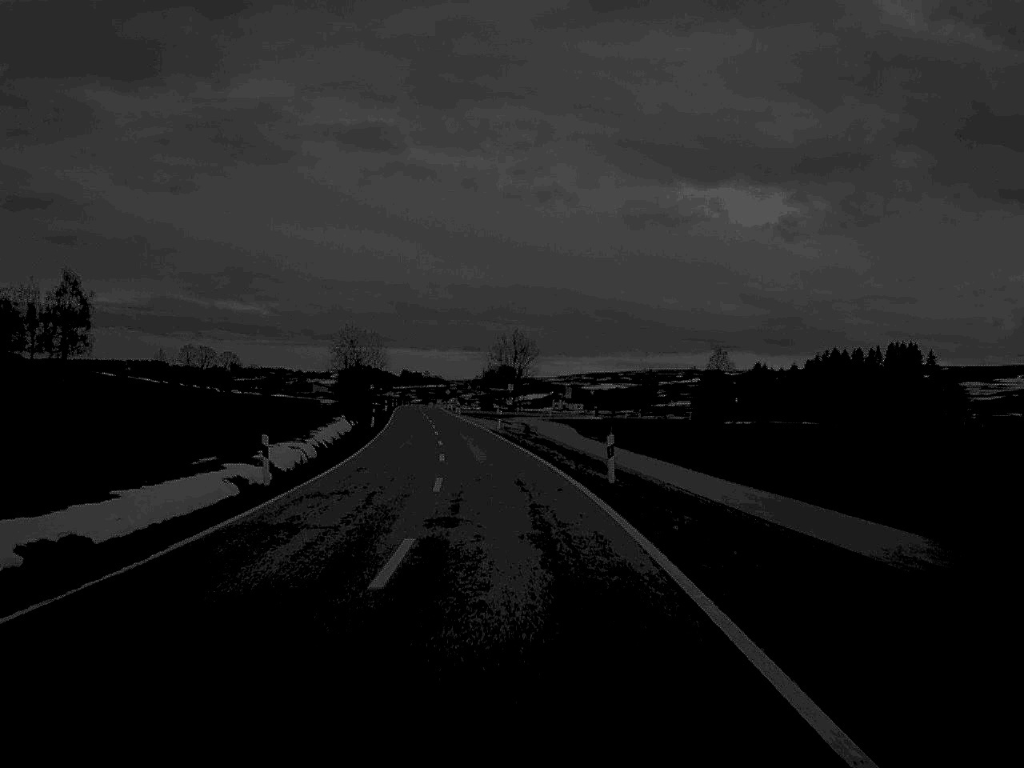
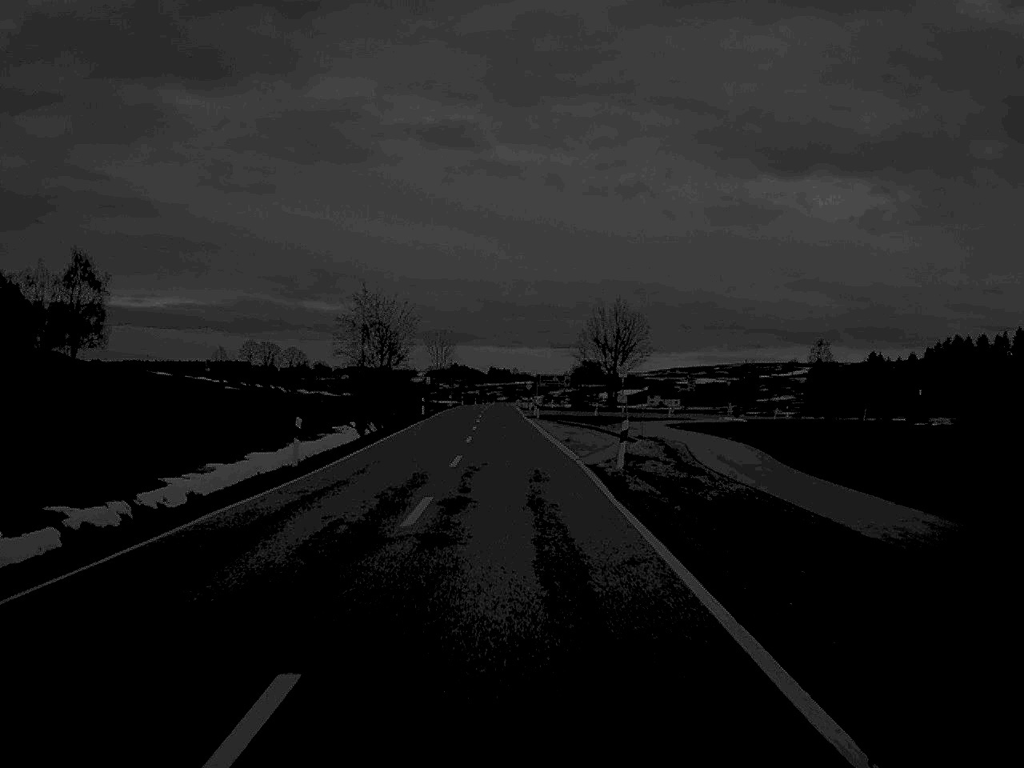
(-1.5, +43.2) m; -4°
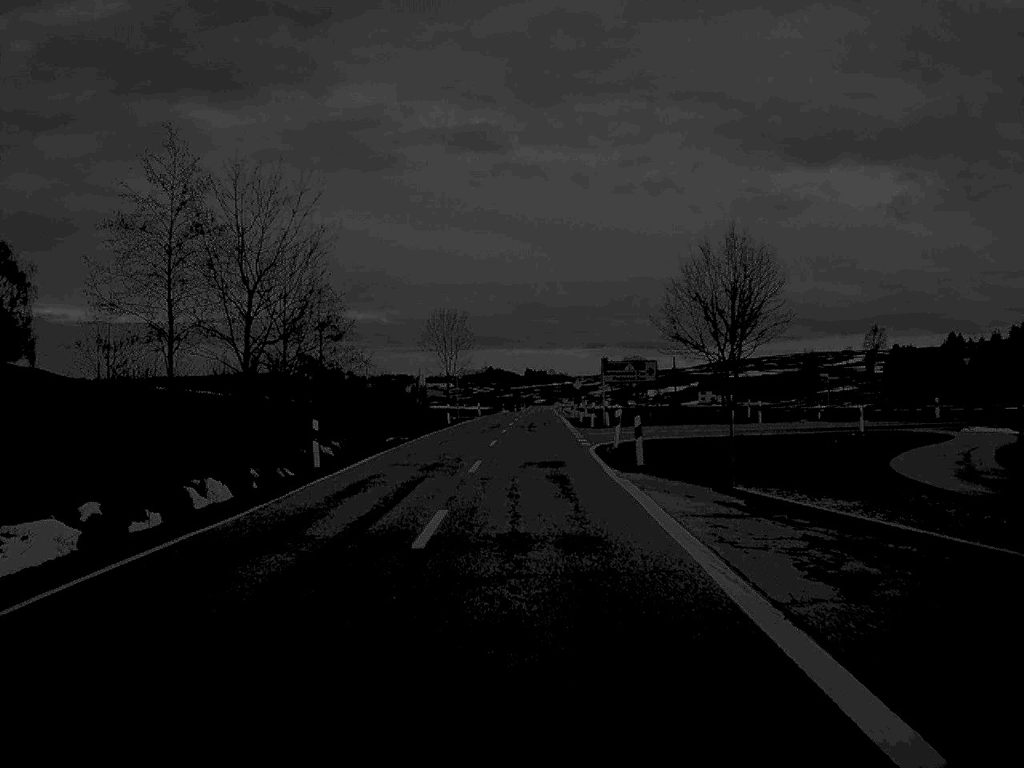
(-0.8, +49.6) m; -1°
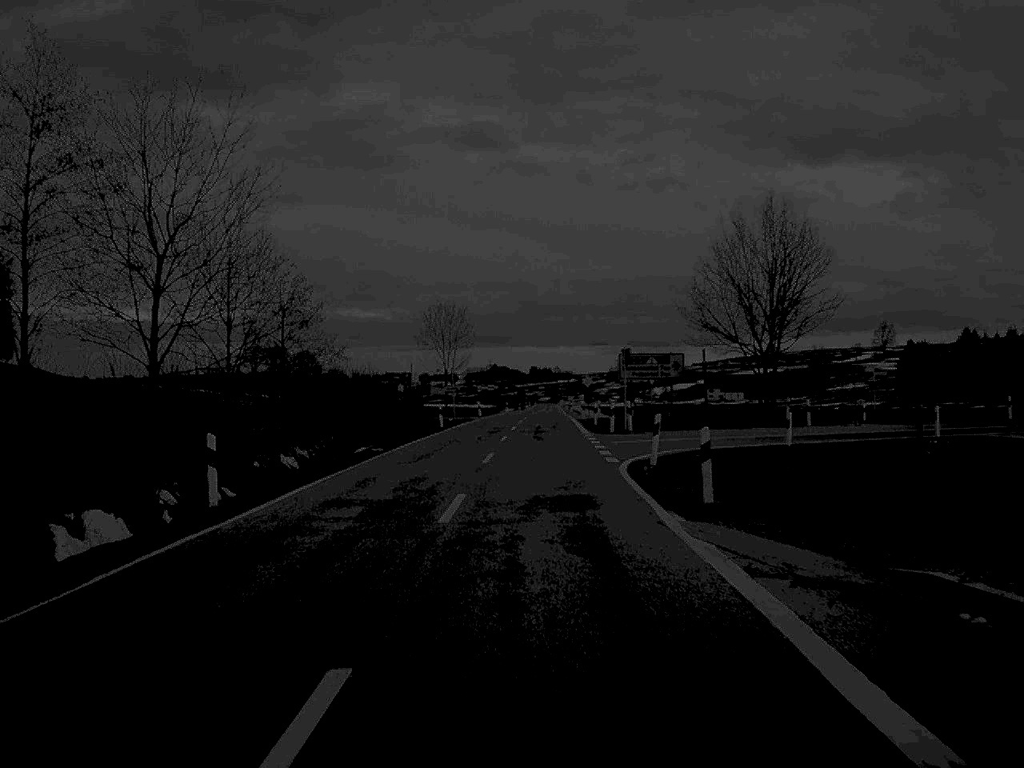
(0.0, +9.5) m; 0°
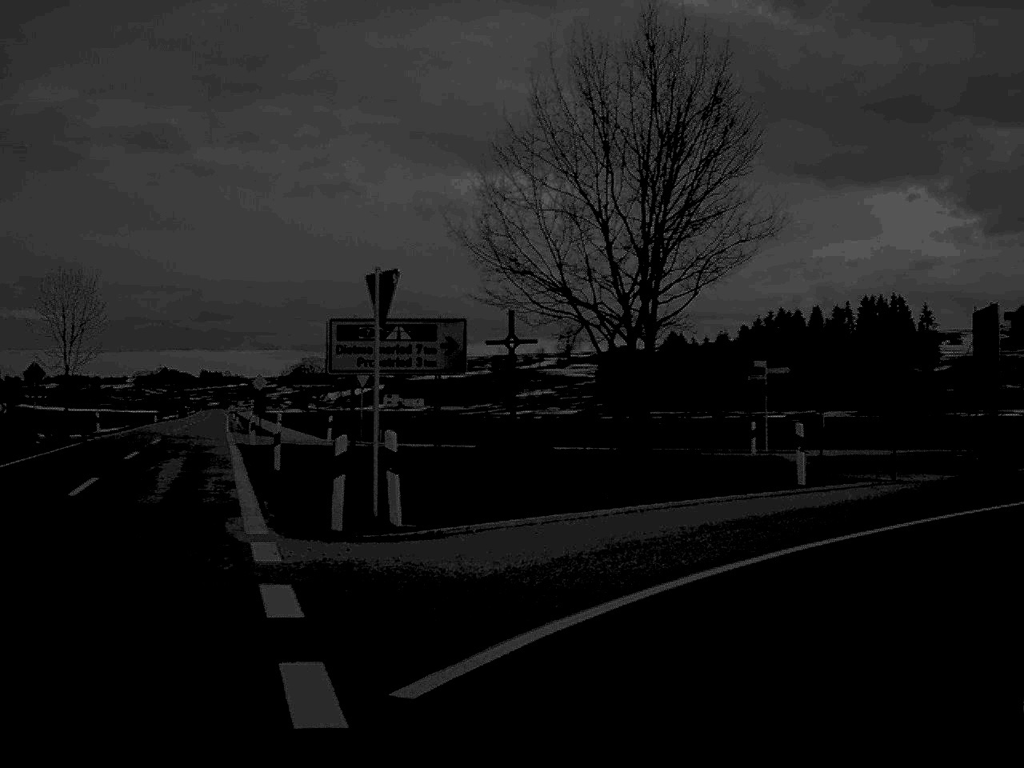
(+1.2, +30.5) m; +16°
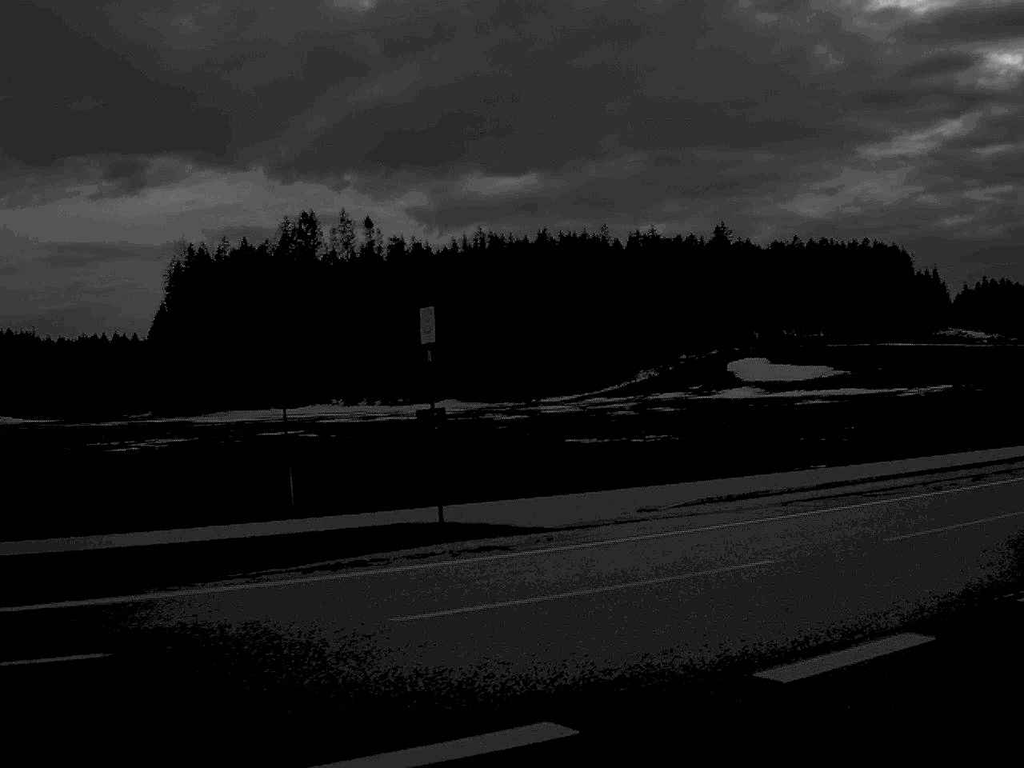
(+14.2, +21.5) m; +68°
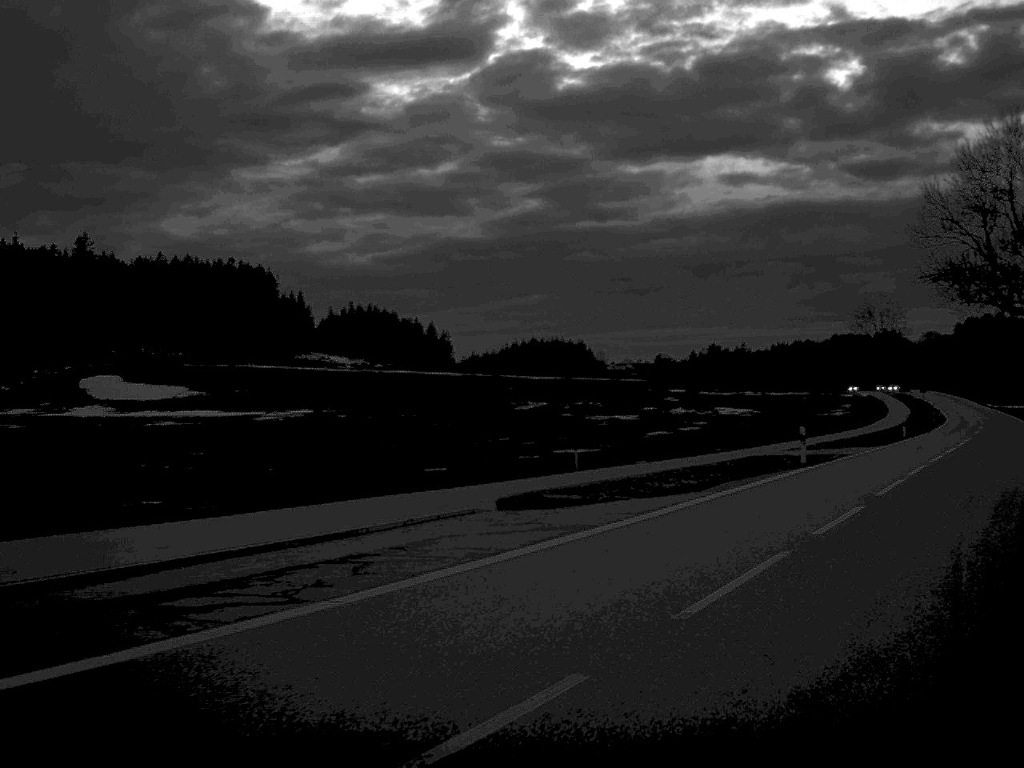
(+2.2, +8.9) m; +29°
